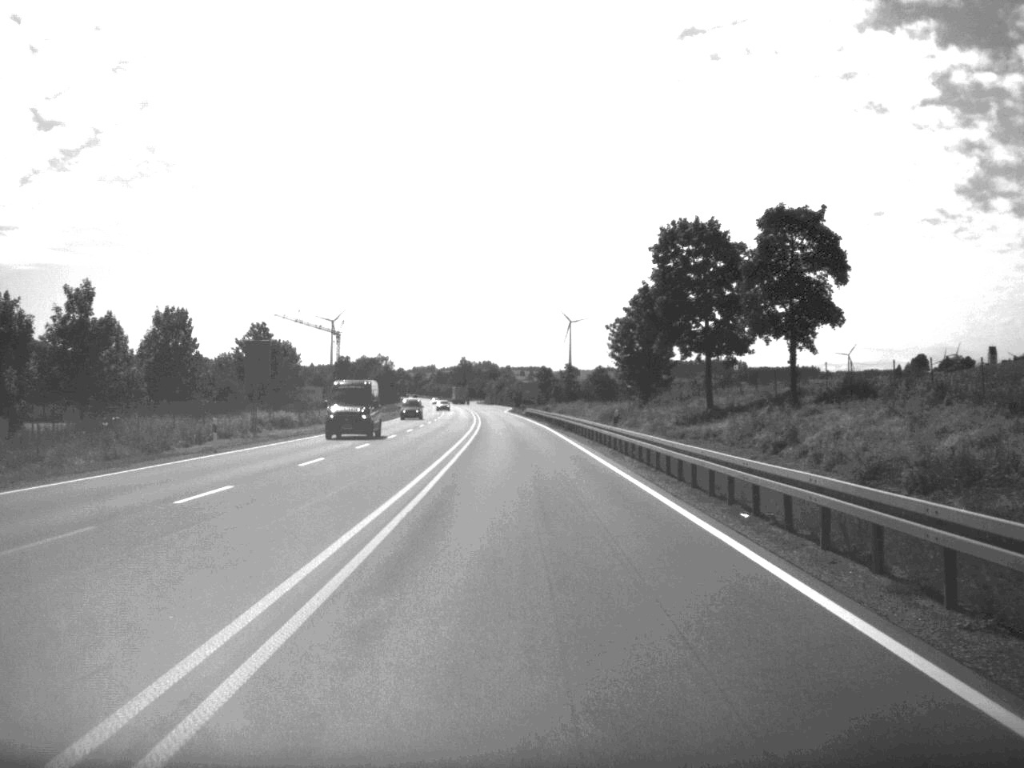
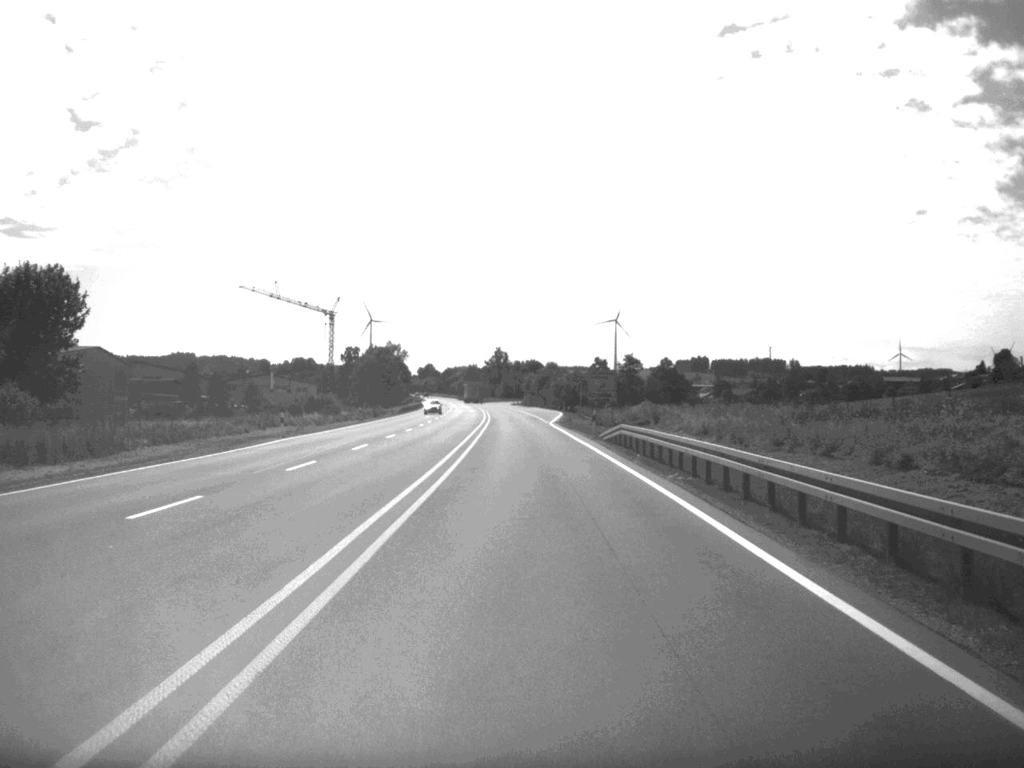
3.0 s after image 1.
(-1.7, +86.8) m; -2°
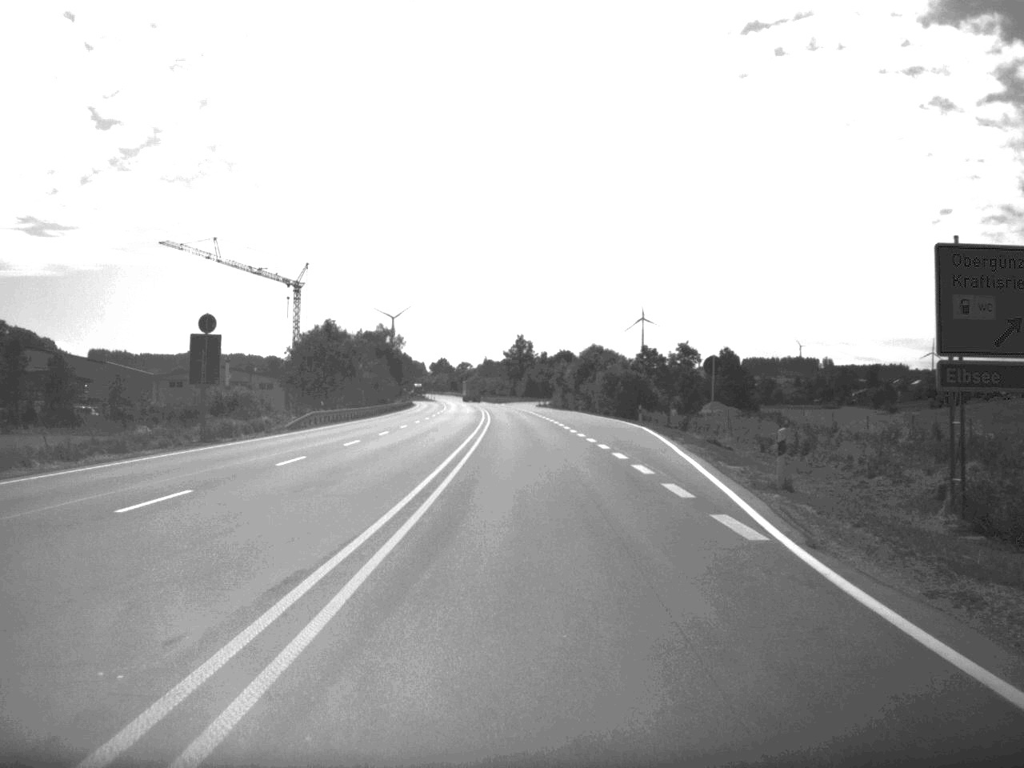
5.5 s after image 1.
(-0.9, +71.2) m; -1°
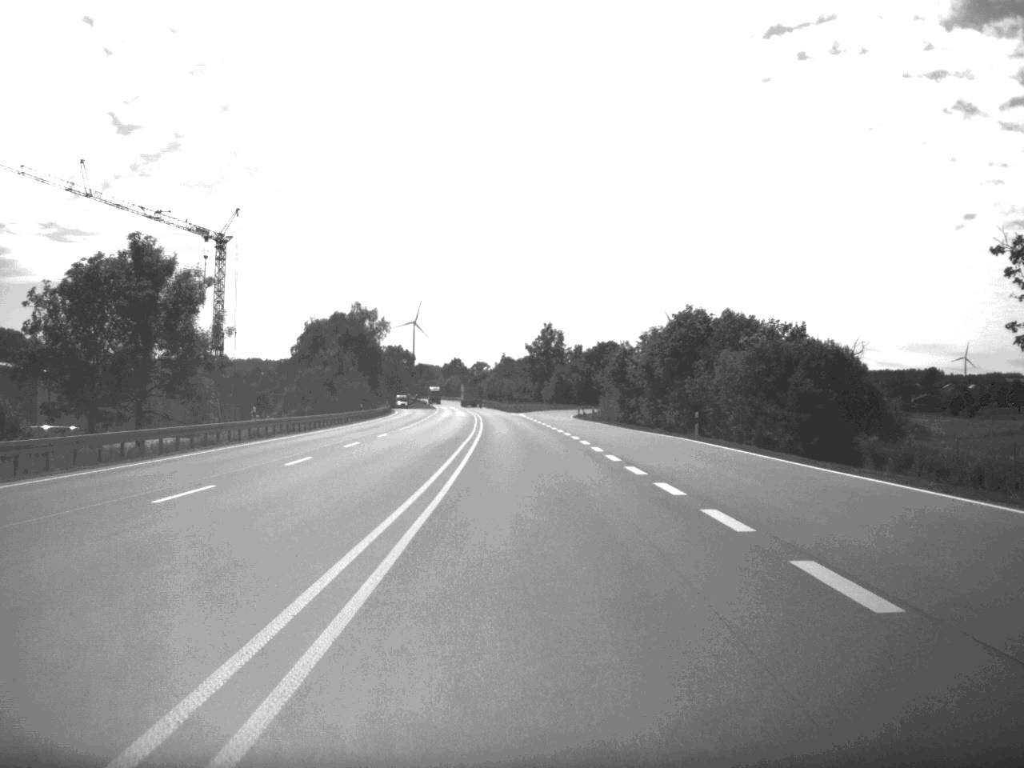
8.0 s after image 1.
(-0.8, +69.3) m; -1°
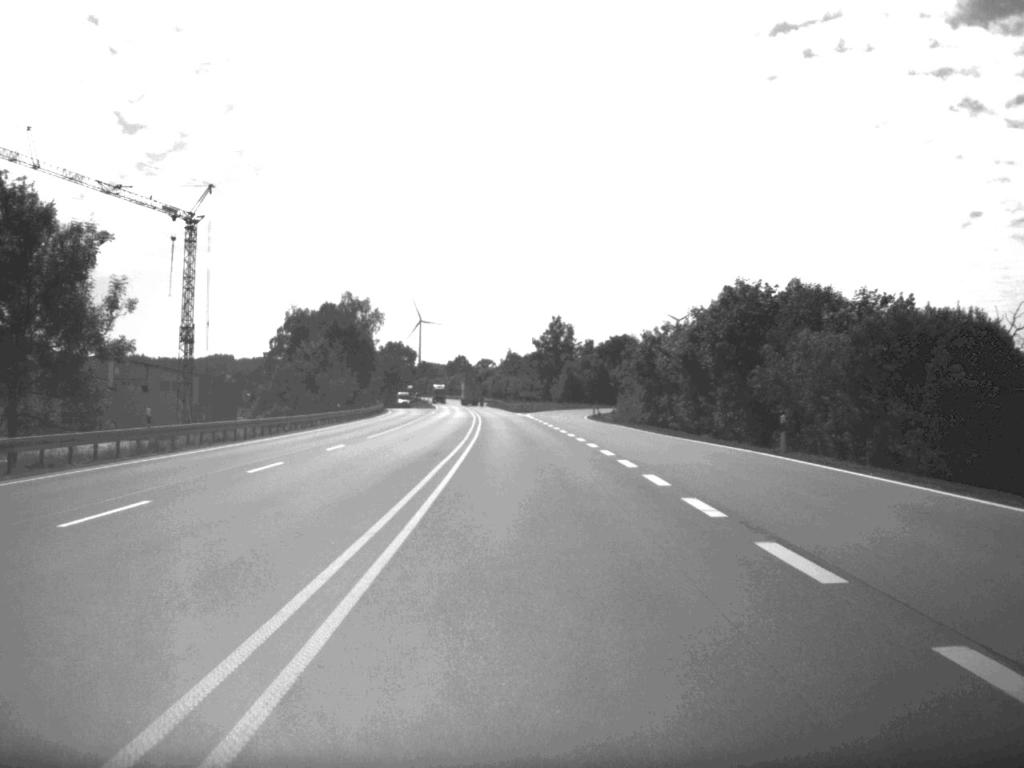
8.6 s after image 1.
(-0.1, +16.2) m; 0°
